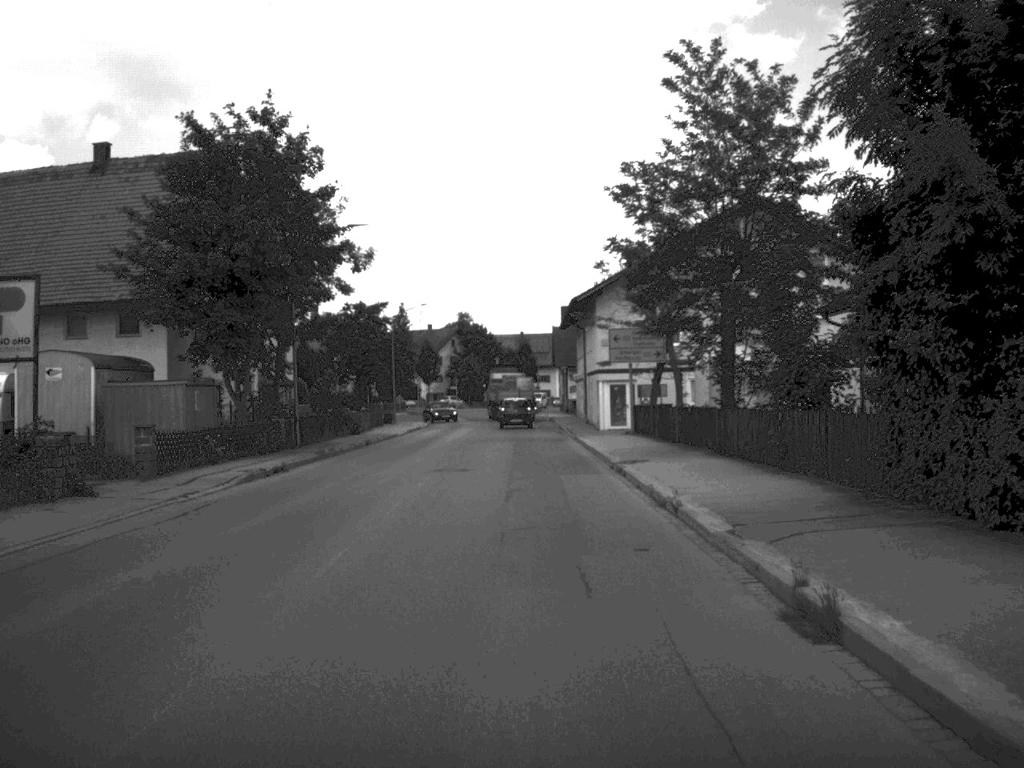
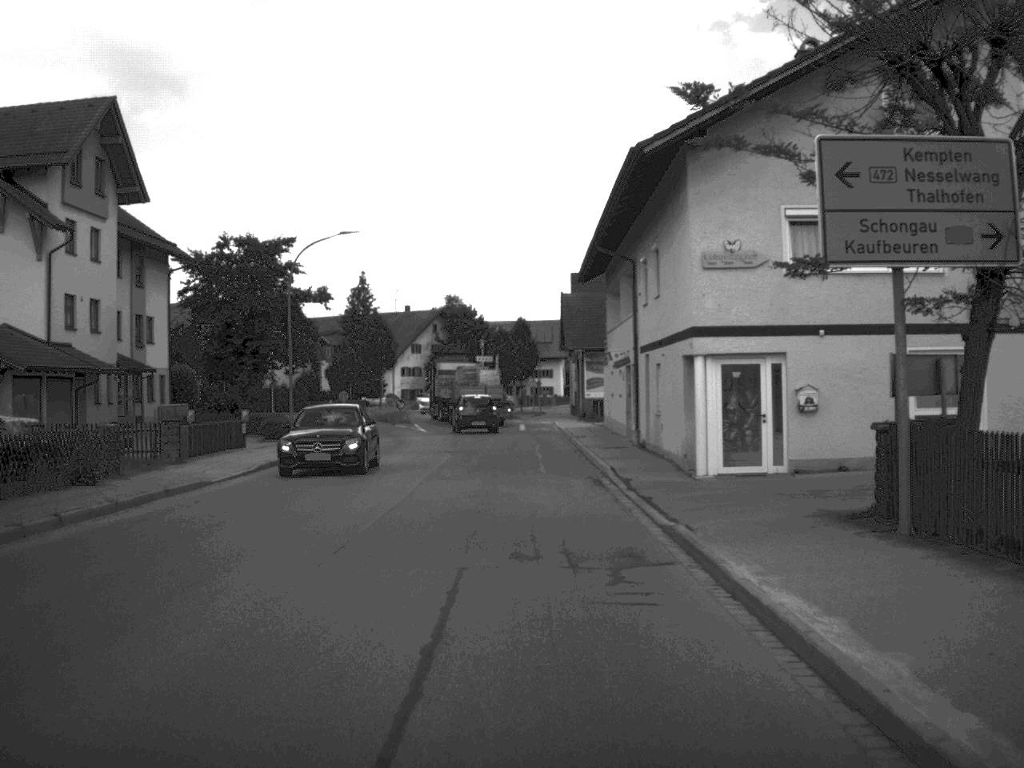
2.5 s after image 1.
(+0.1, +33.5) m; 0°
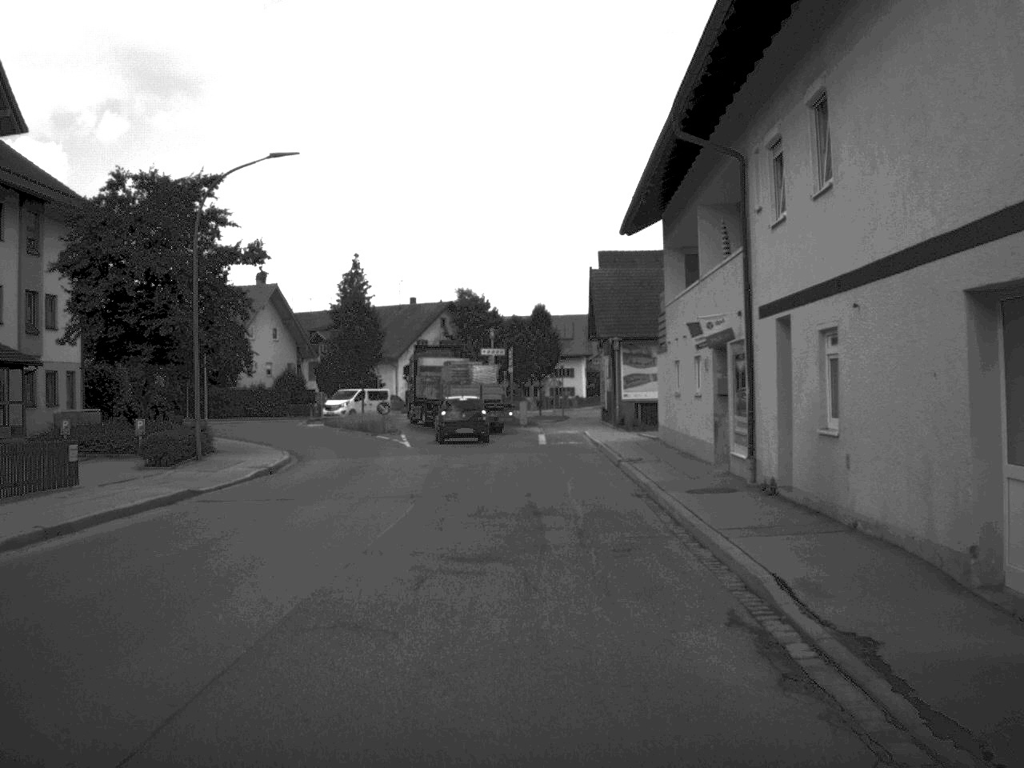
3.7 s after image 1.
(-0.1, +15.2) m; -1°
